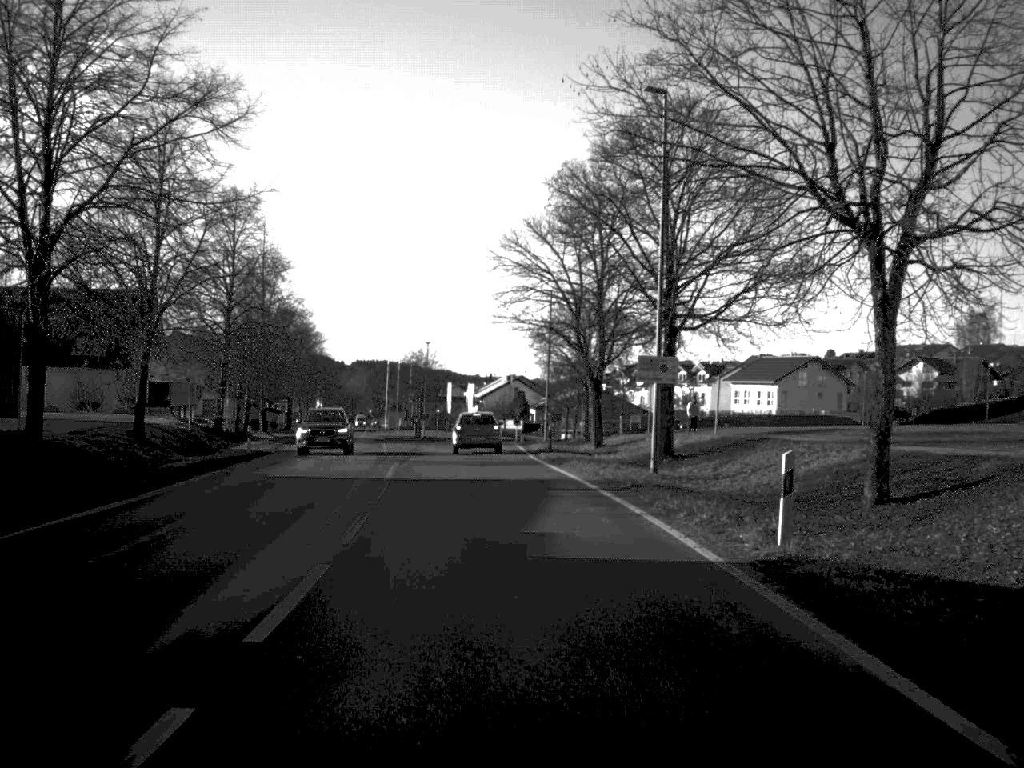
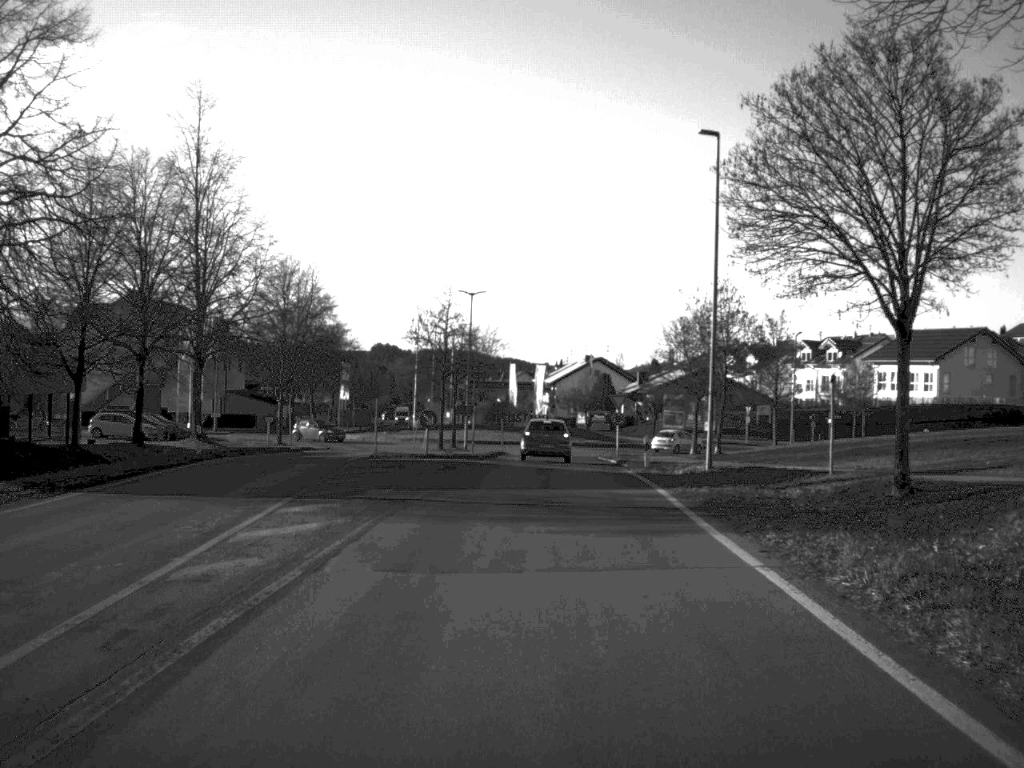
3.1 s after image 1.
(-1.7, +40.8) m; -3°
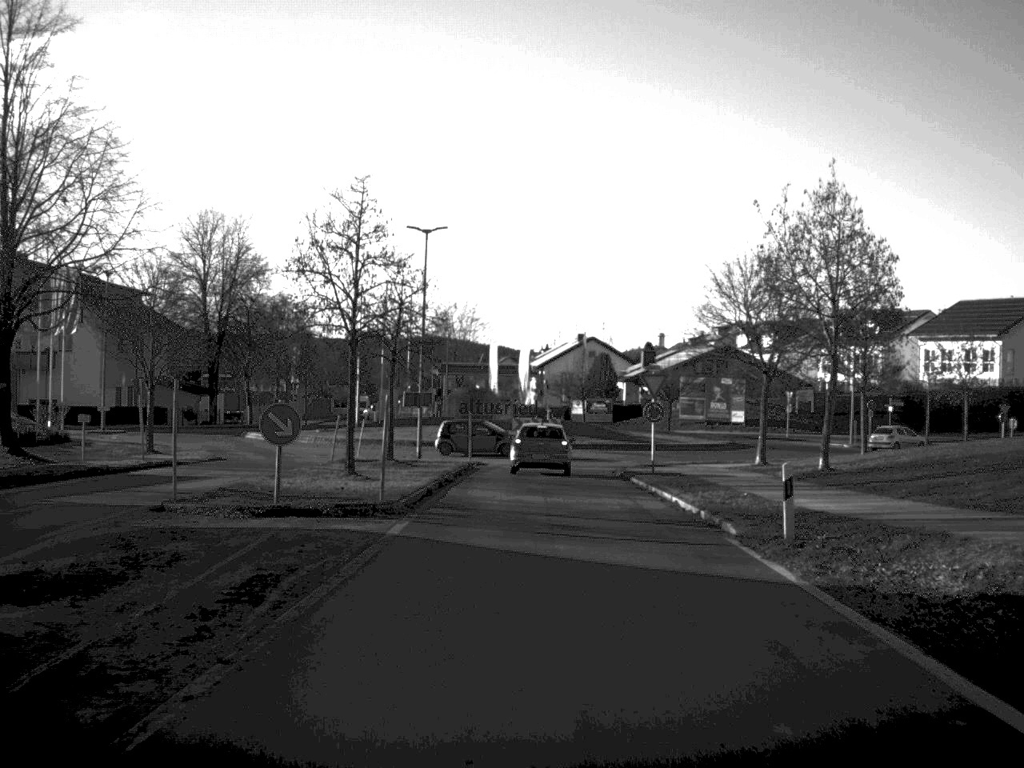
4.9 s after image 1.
(+0.1, +22.2) m; +1°
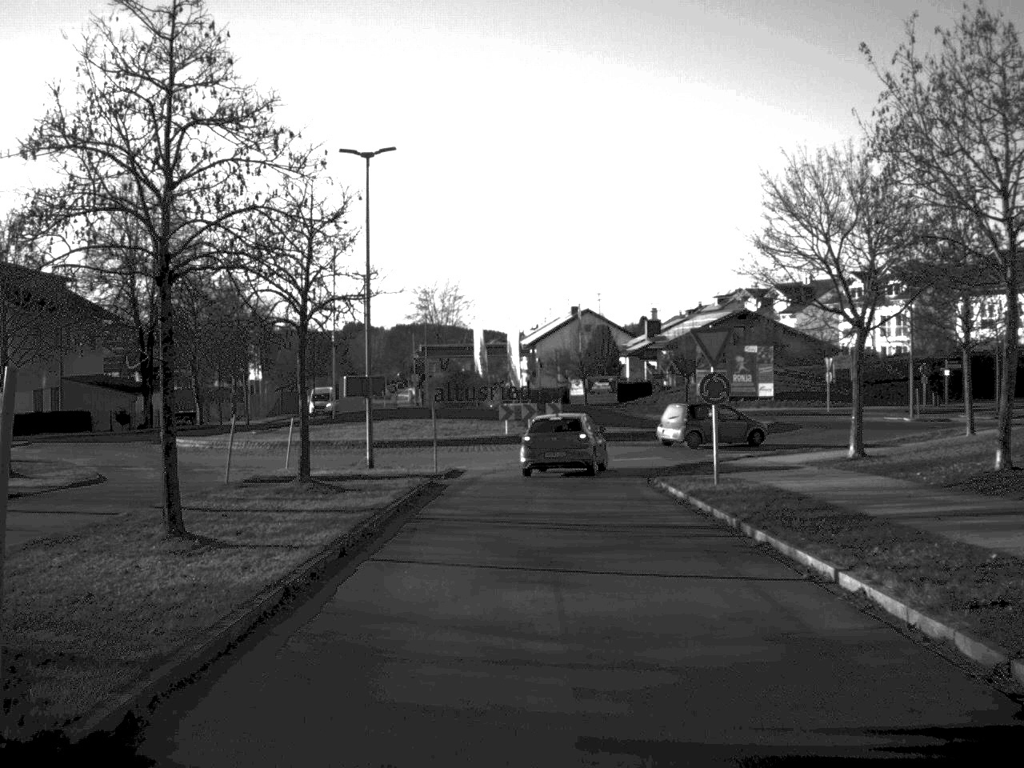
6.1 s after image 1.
(0.0, +13.4) m; 0°
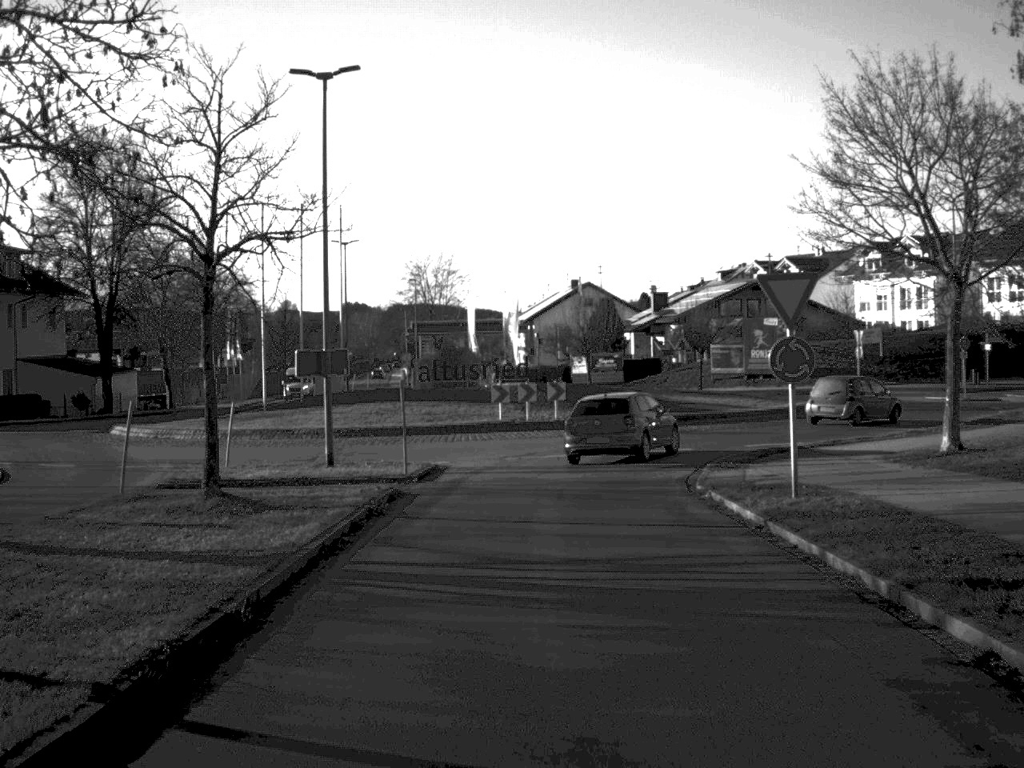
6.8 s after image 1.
(0.0, +7.0) m; 0°
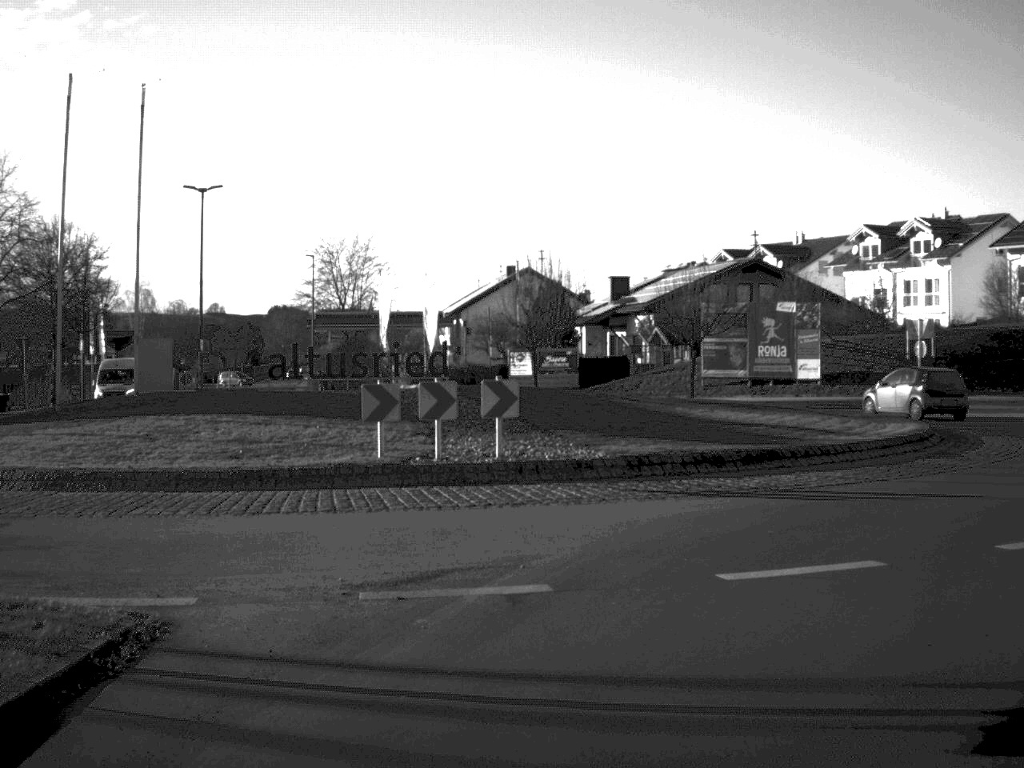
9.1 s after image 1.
(+0.2, +19.3) m; +3°
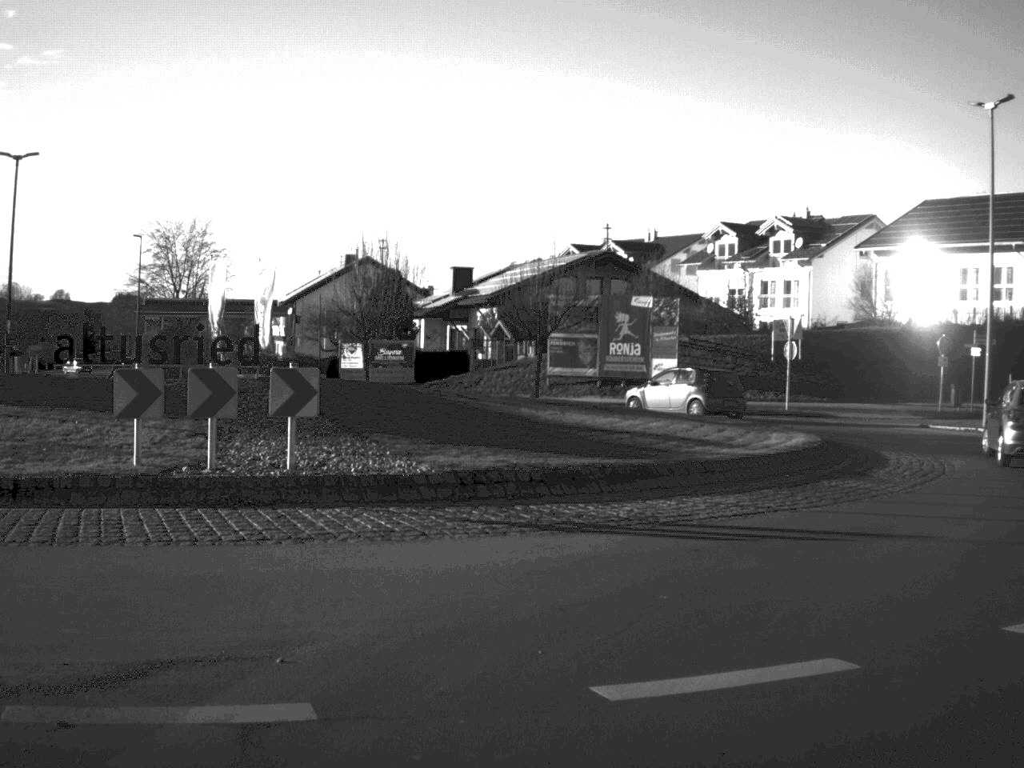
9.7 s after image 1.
(+0.2, +4.1) m; +7°
